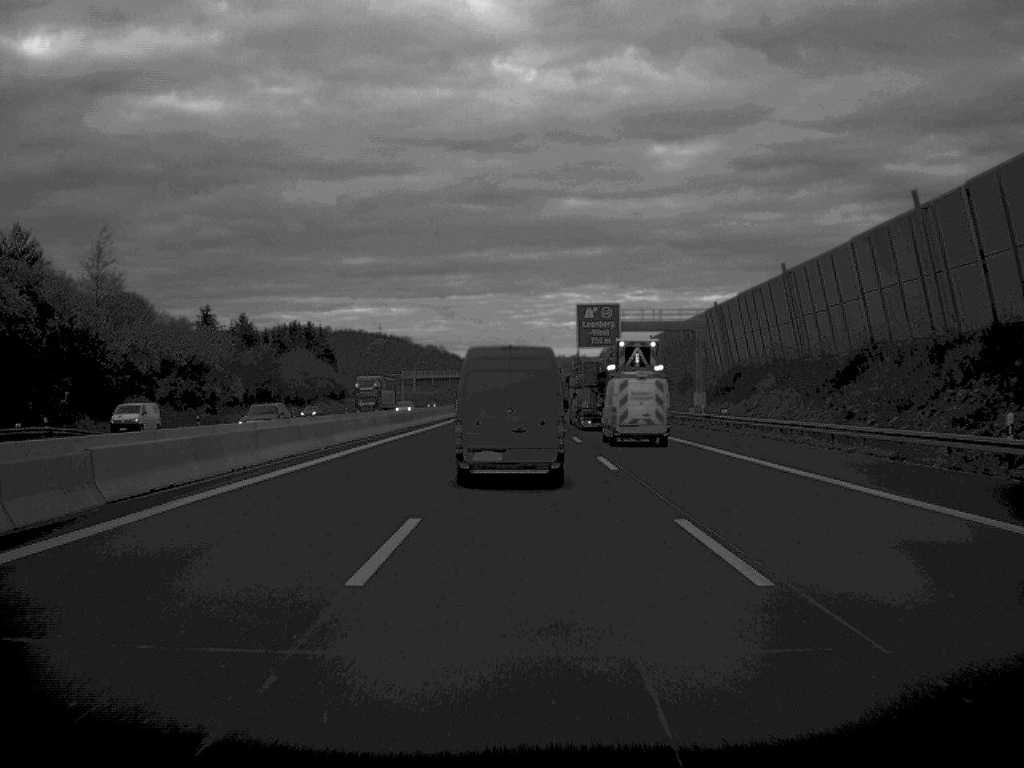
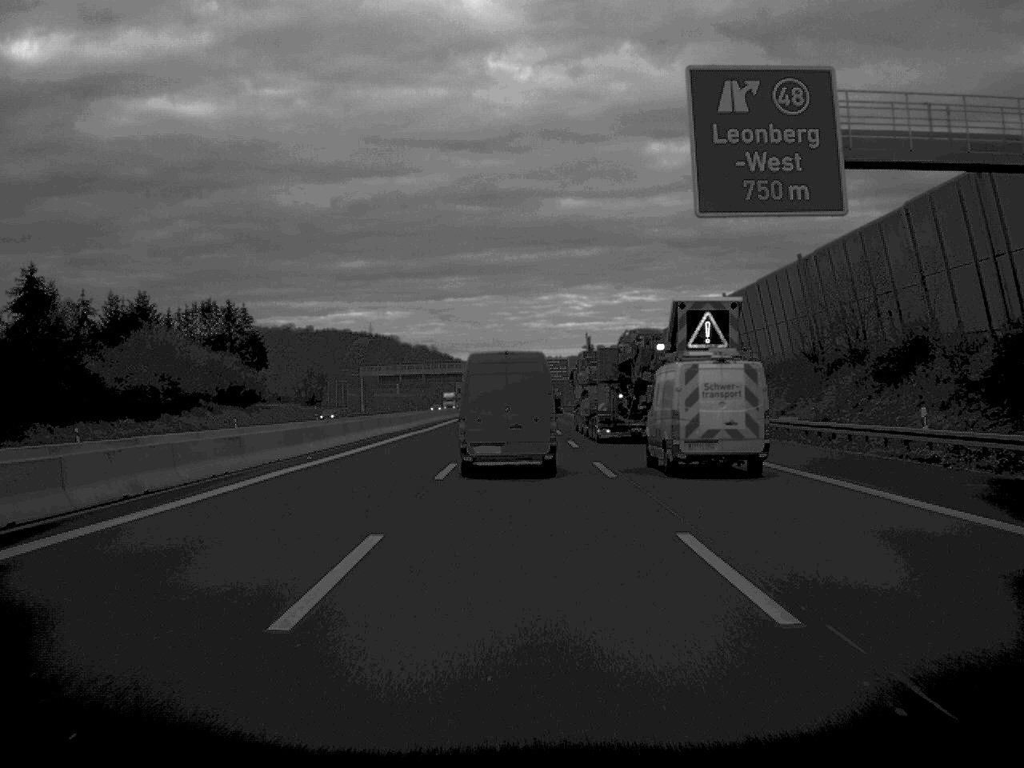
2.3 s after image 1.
(+0.1, +71.8) m; 0°
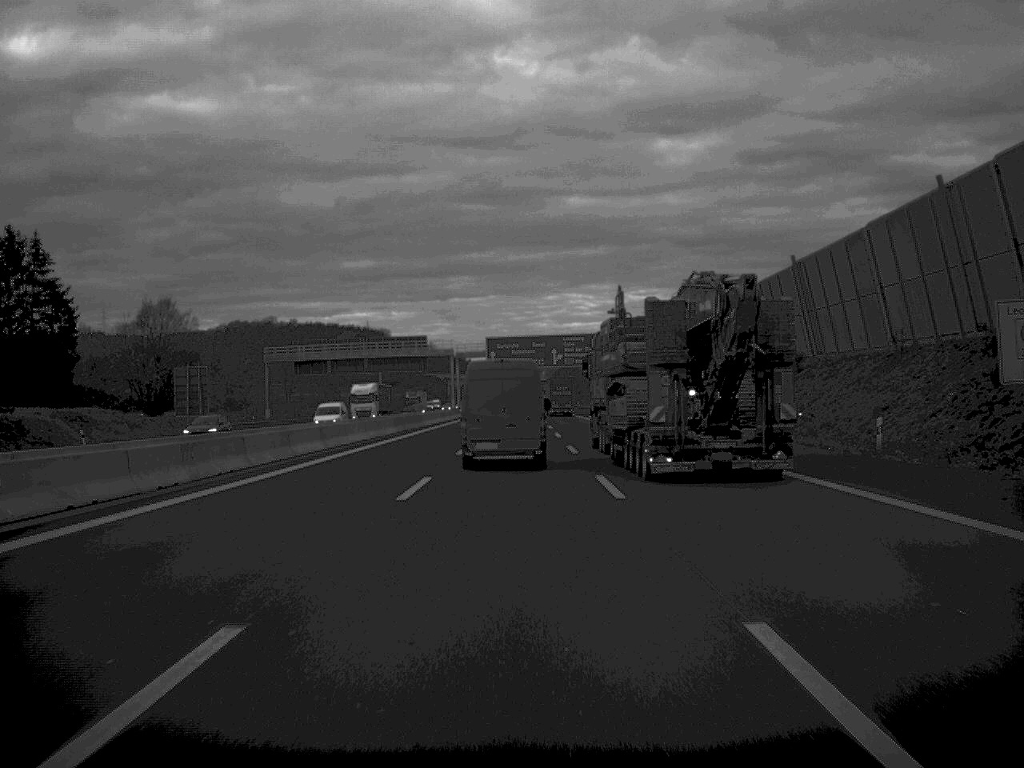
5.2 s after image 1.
(-0.2, +91.9) m; 0°
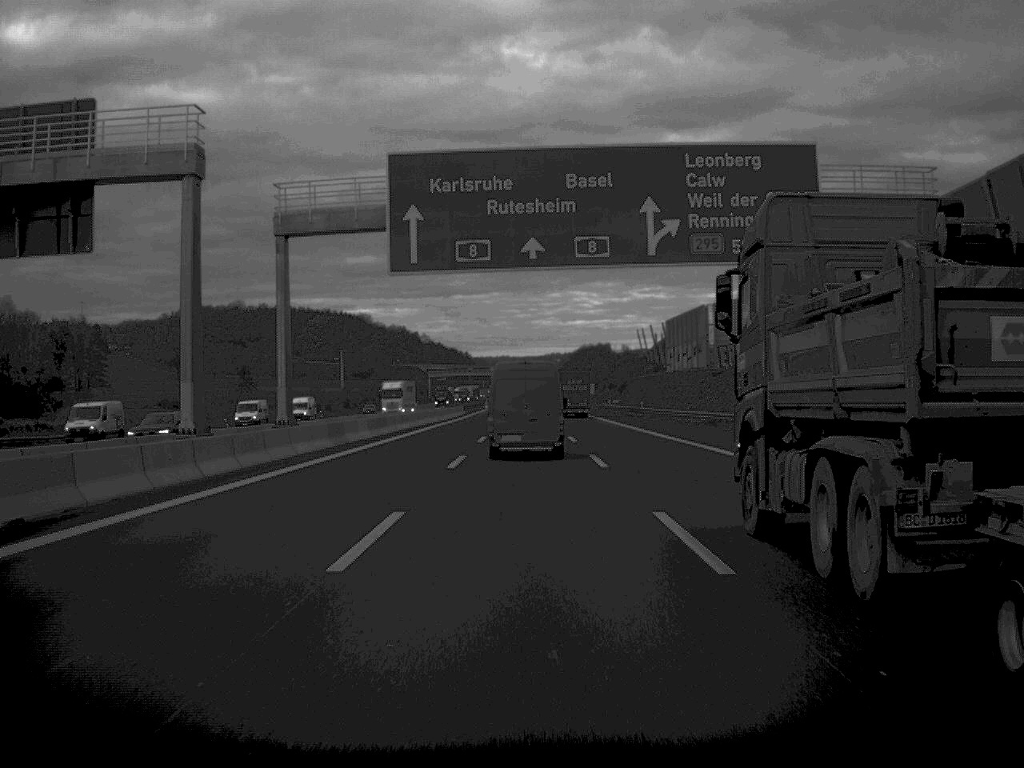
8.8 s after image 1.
(-0.5, +116.1) m; 0°
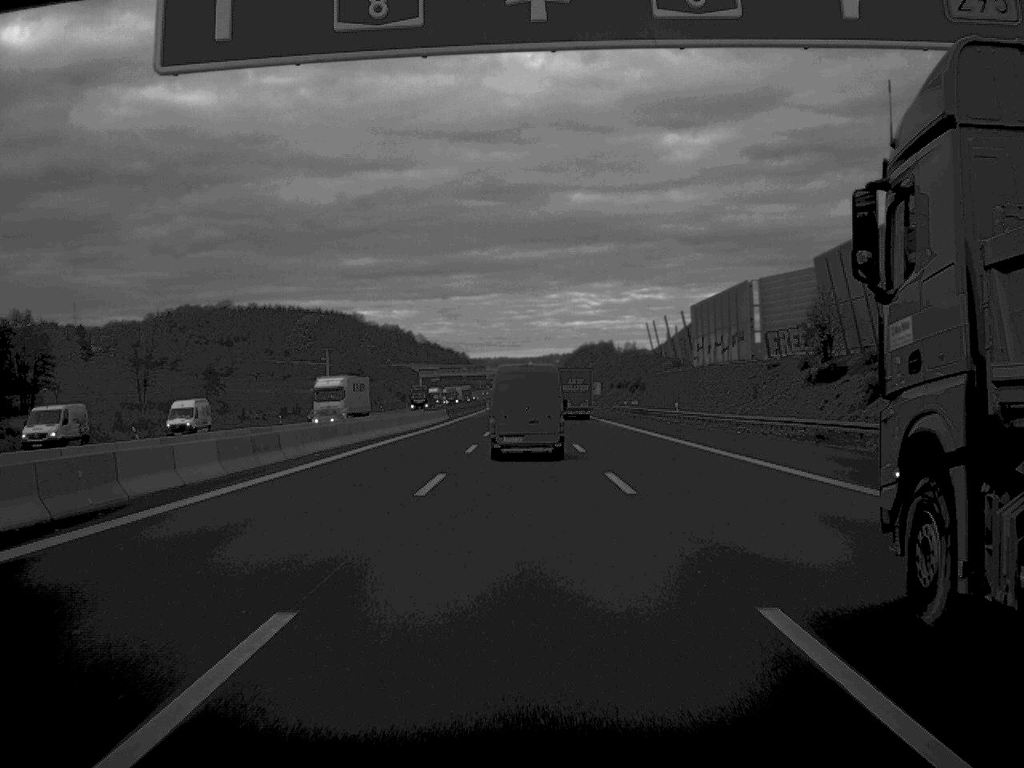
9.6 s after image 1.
(0.0, +25.7) m; 0°
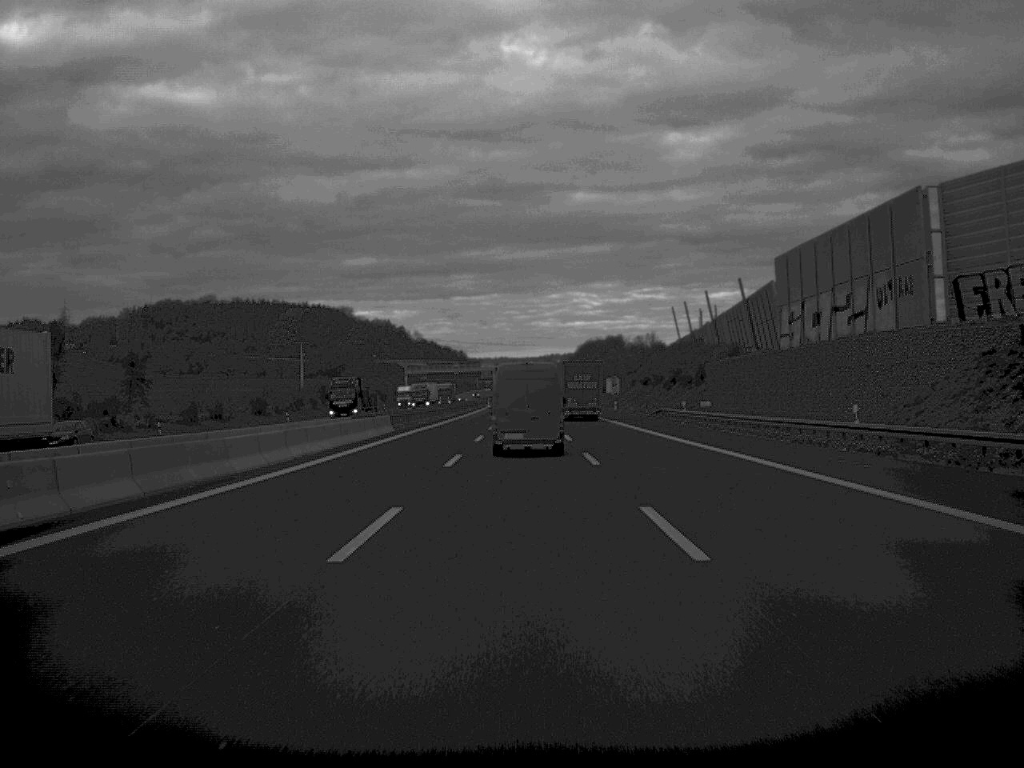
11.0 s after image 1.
(0.0, +45.1) m; 0°
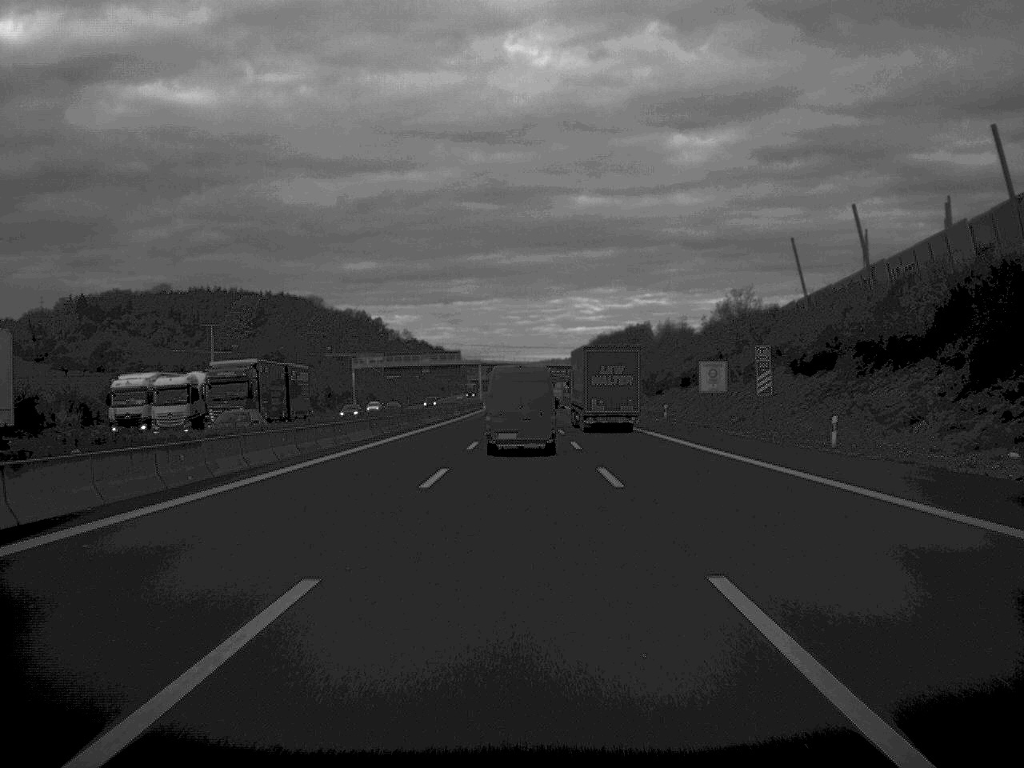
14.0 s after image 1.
(0.0, +96.2) m; 0°
